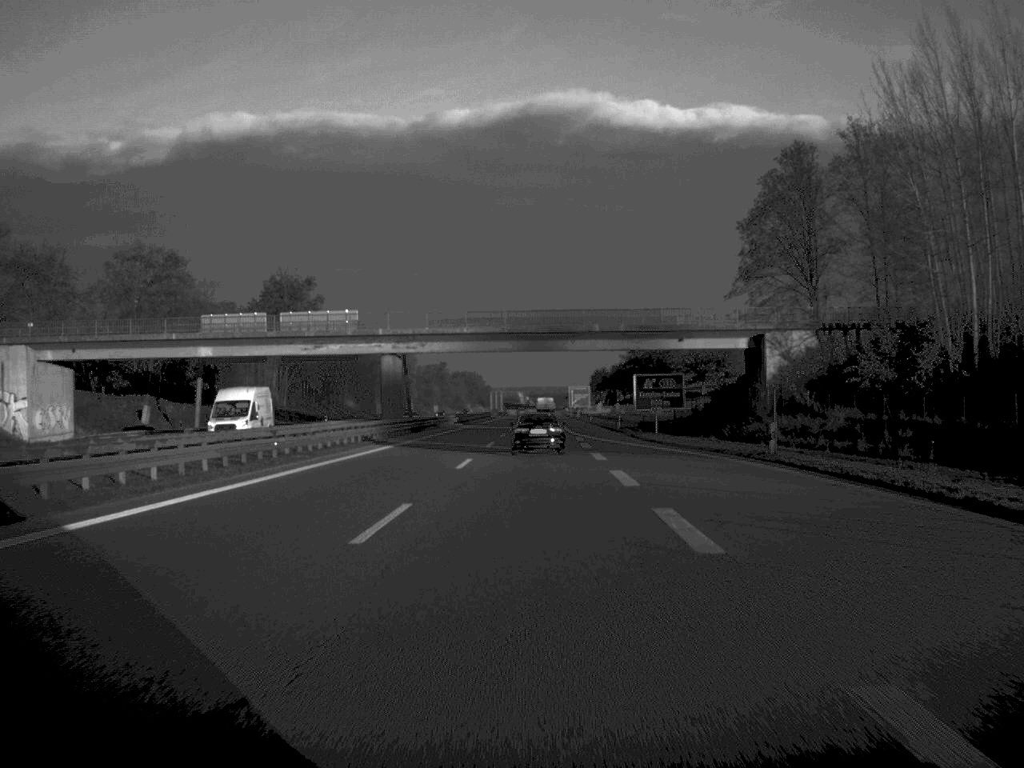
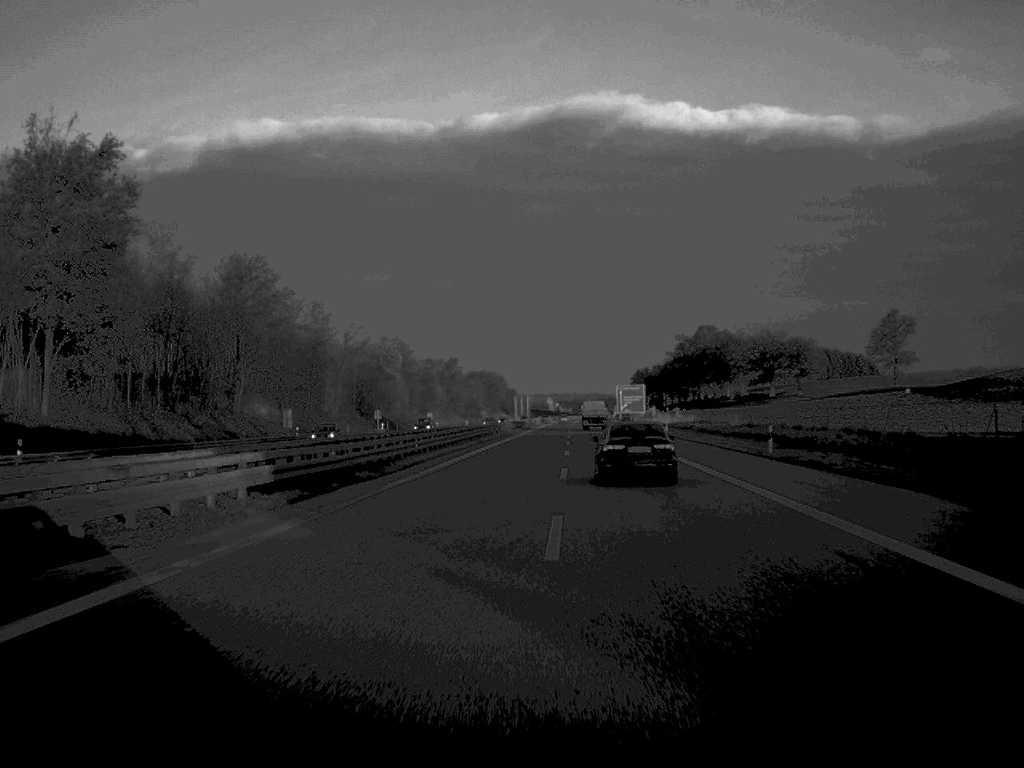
(-1.1, +90.9) m; -1°
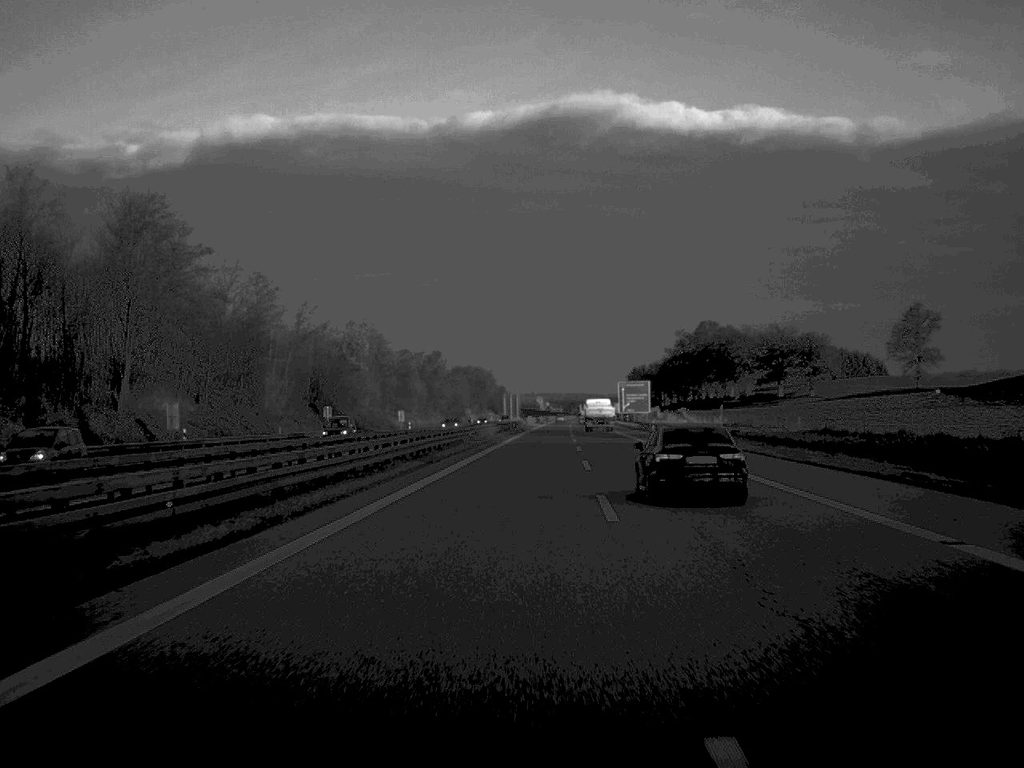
(+0.1, +31.4) m; 0°
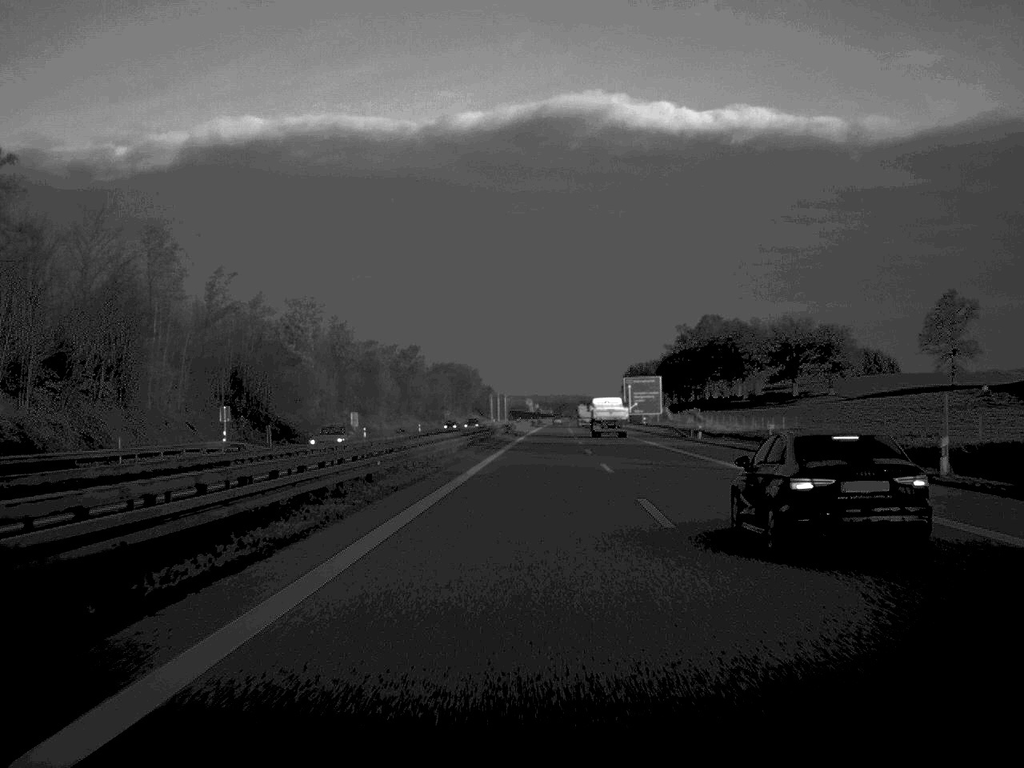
(+0.1, +37.1) m; 0°
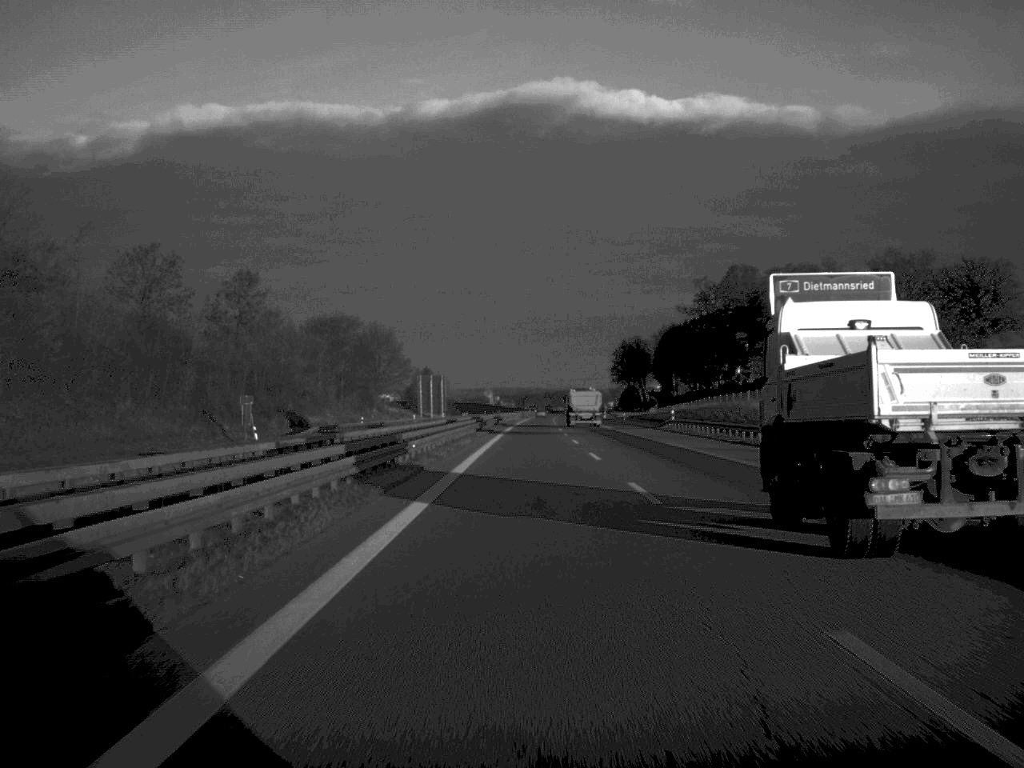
(+2.5, +141.6) m; +2°
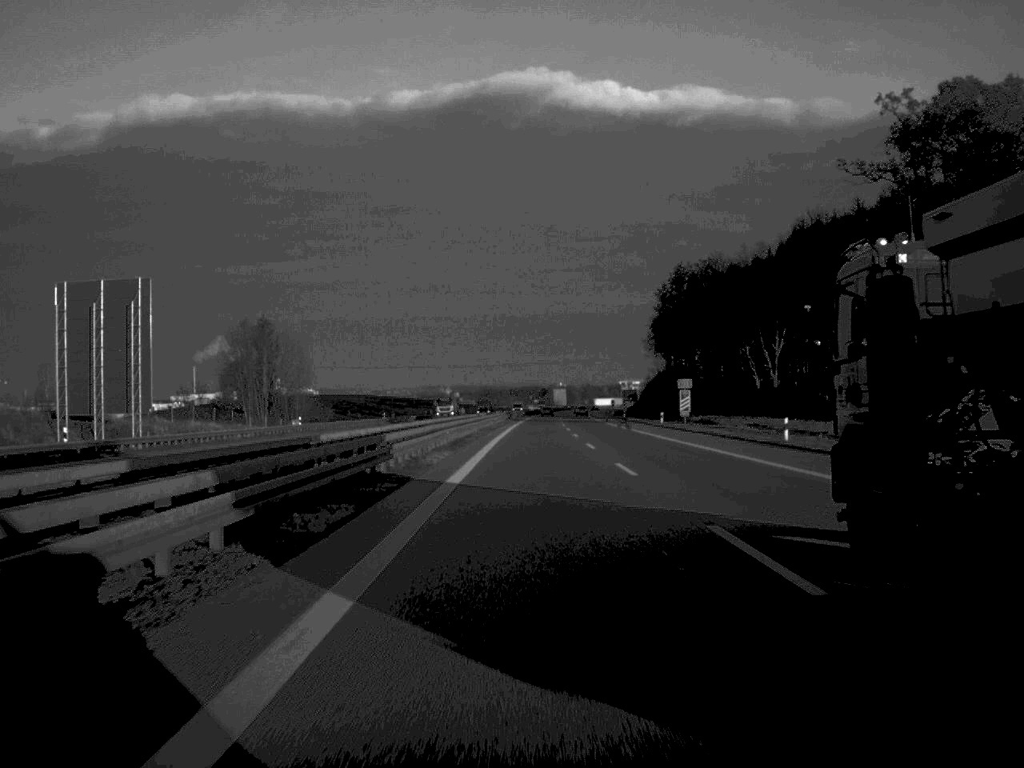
(+1.7, +189.4) m; +2°
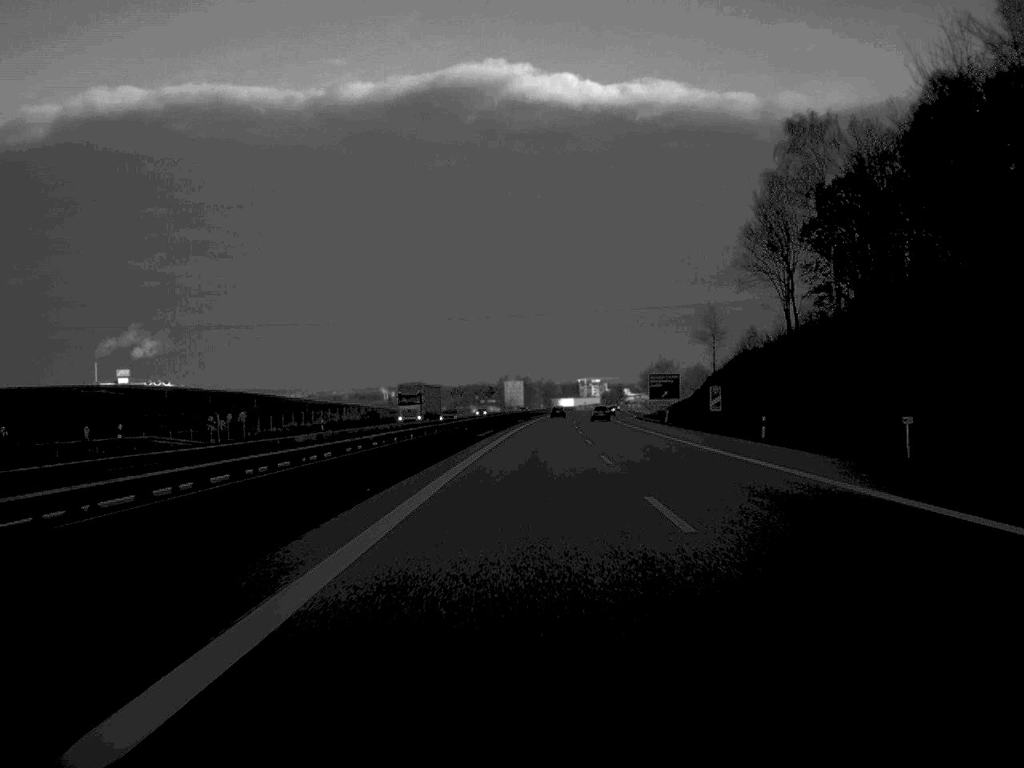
(+3.3, +191.7) m; +2°
